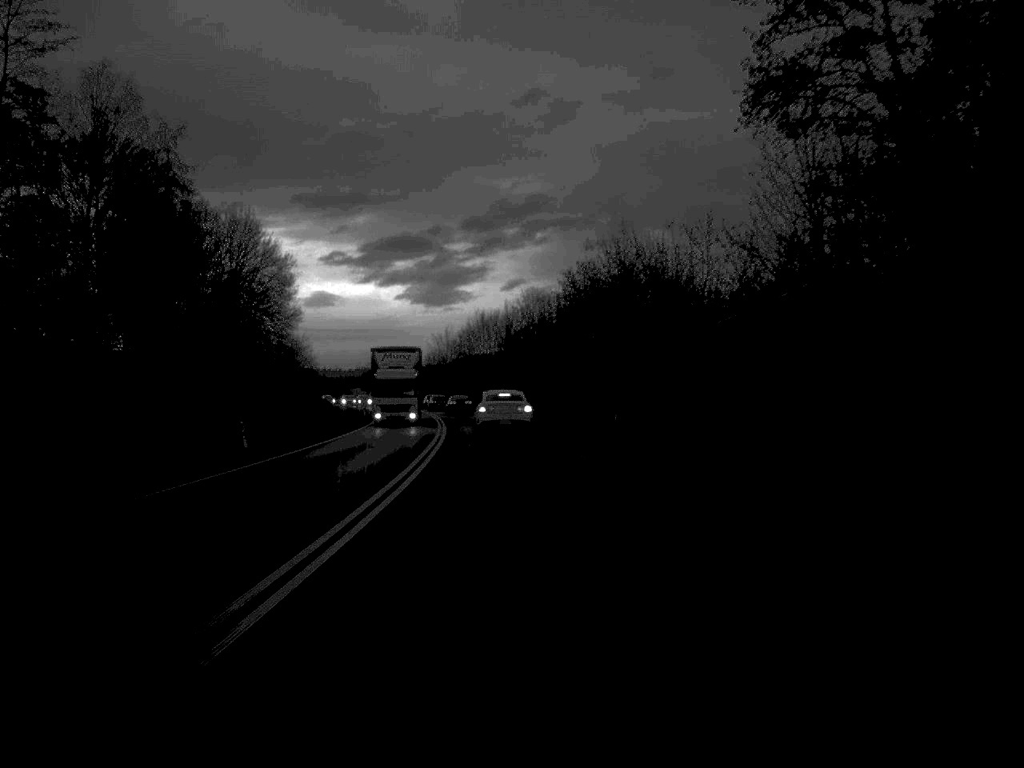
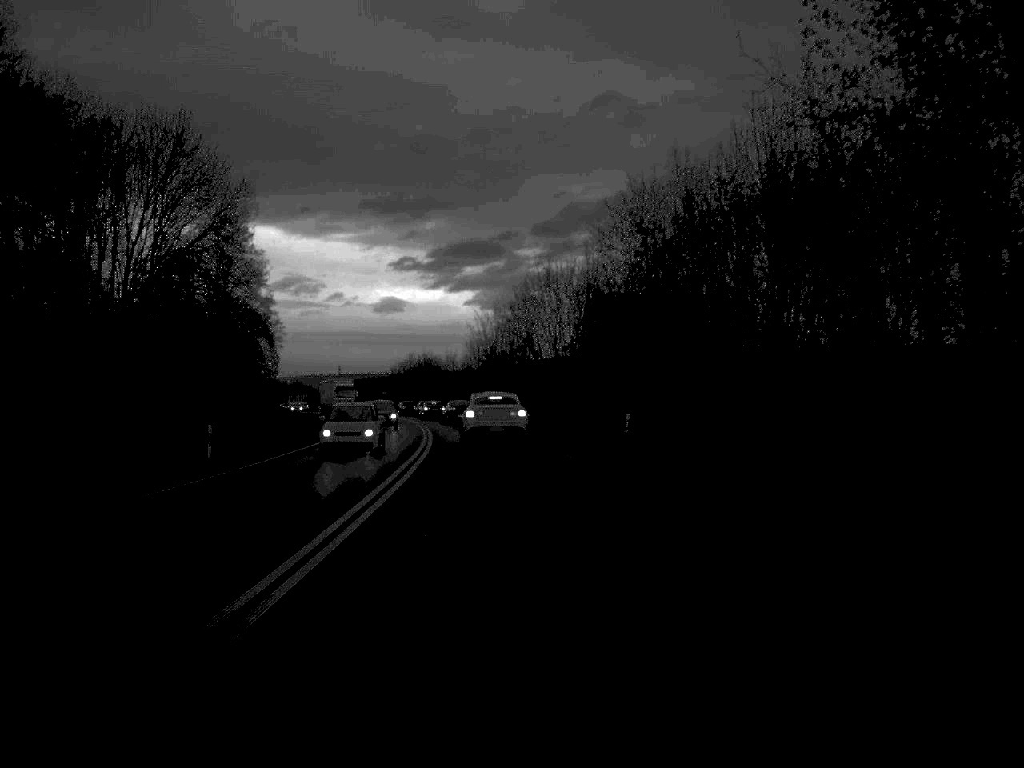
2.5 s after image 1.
(-1.6, +55.6) m; -3°
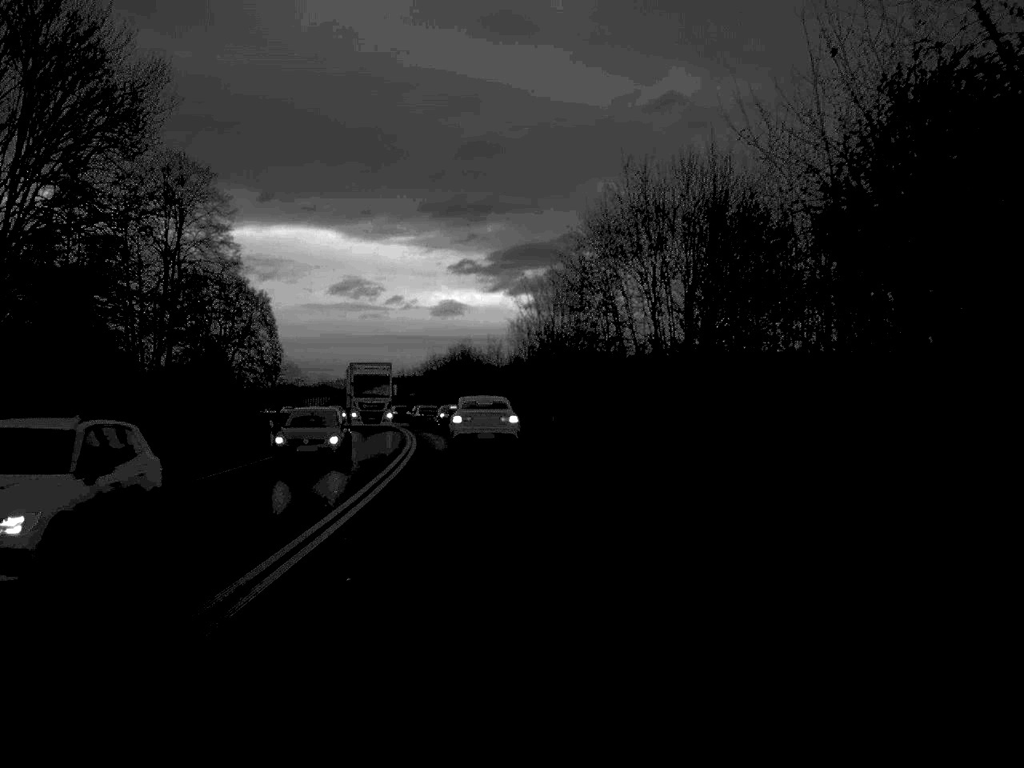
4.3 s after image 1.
(-0.8, +36.8) m; -3°
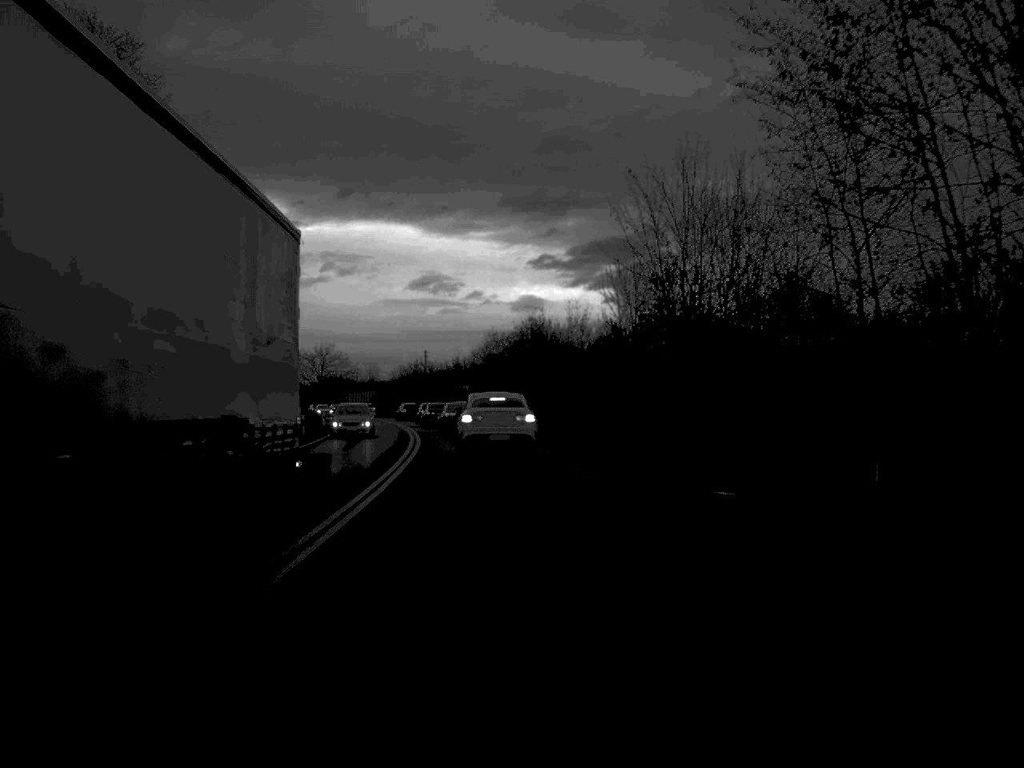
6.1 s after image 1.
(-1.1, +35.2) m; -3°
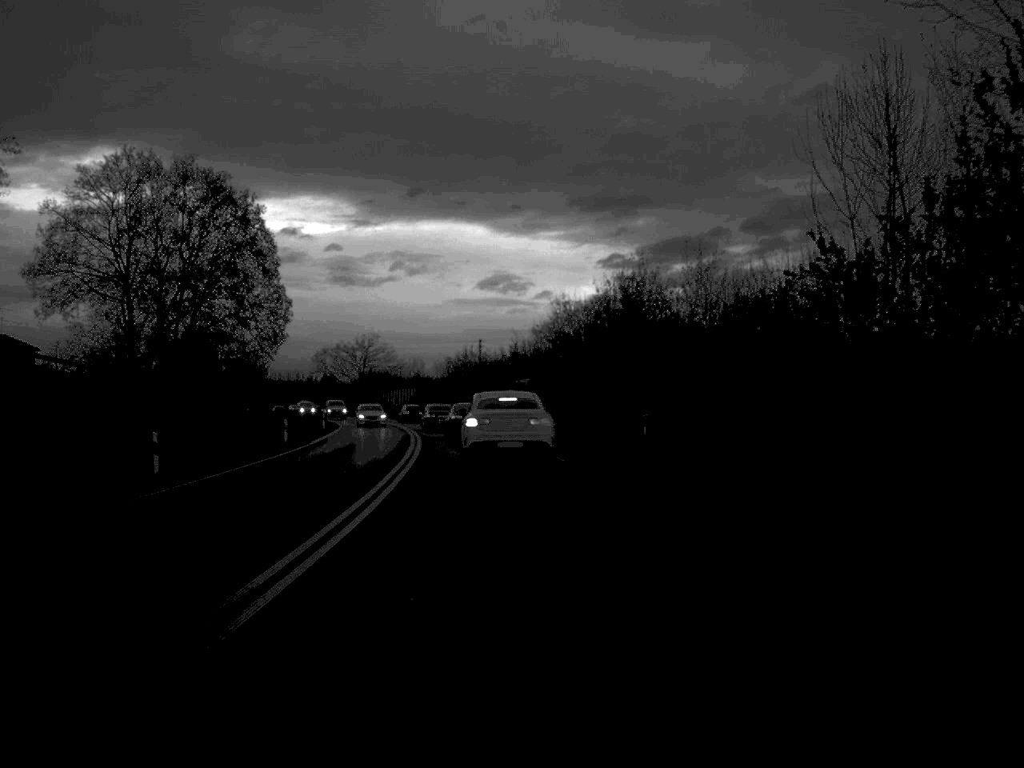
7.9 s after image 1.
(-0.8, +30.9) m; -3°
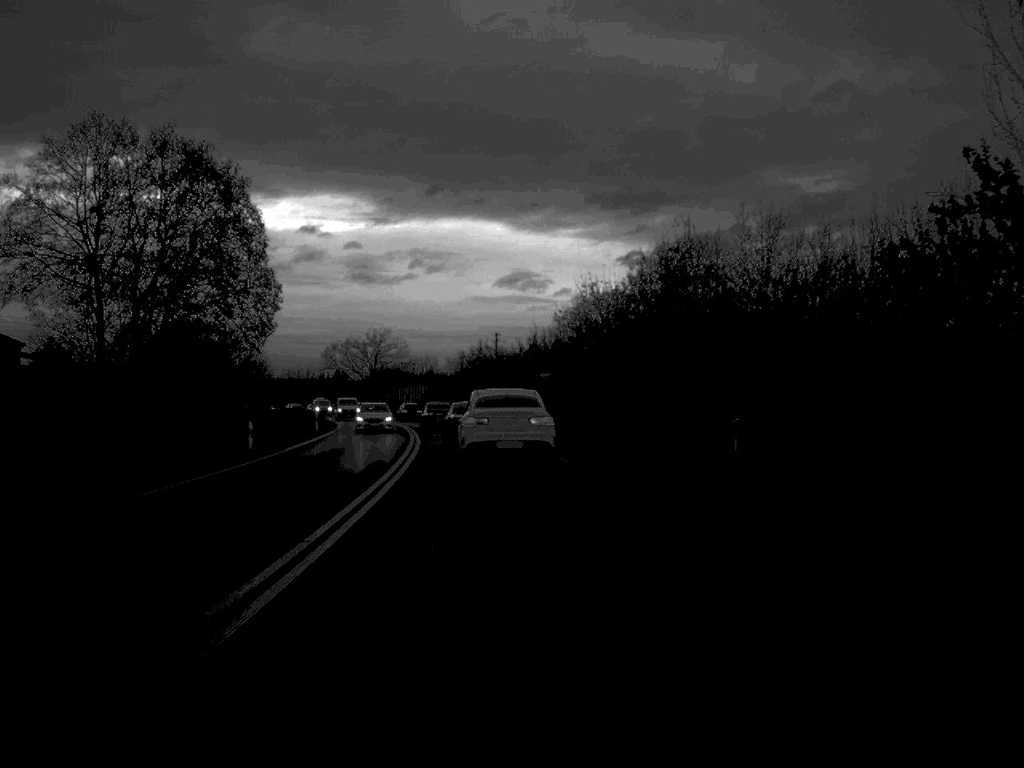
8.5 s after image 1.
(-0.1, +9.2) m; -1°
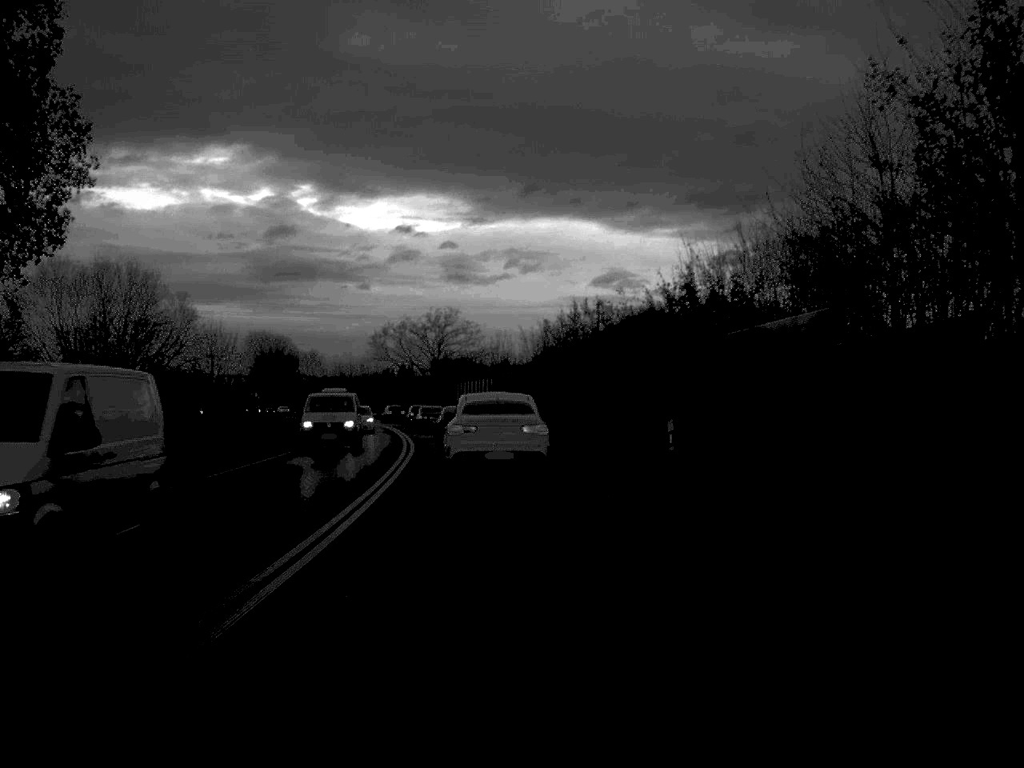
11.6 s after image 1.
(-1.4, +42.6) m; -4°
